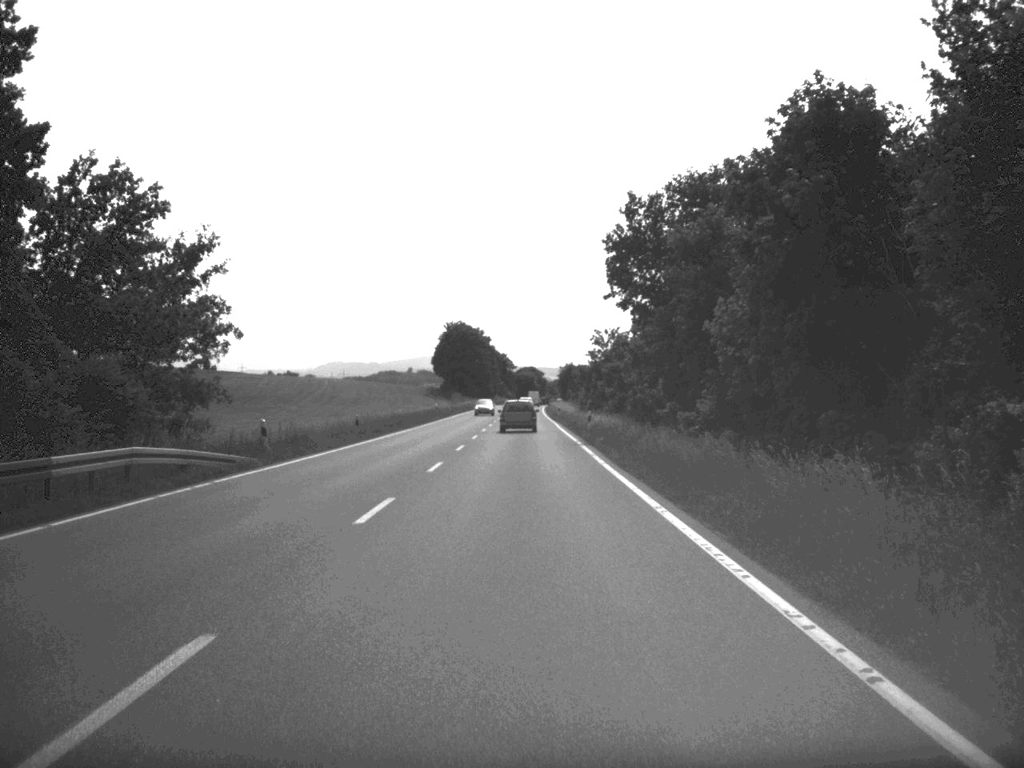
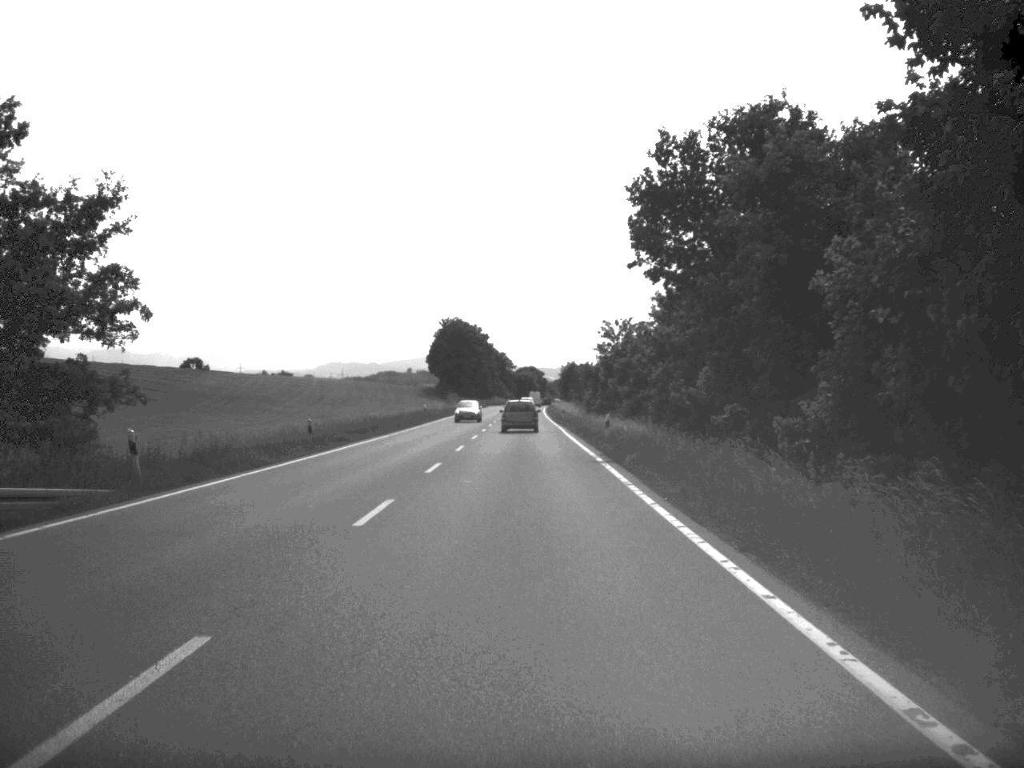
(0.0, +11.9) m; 0°
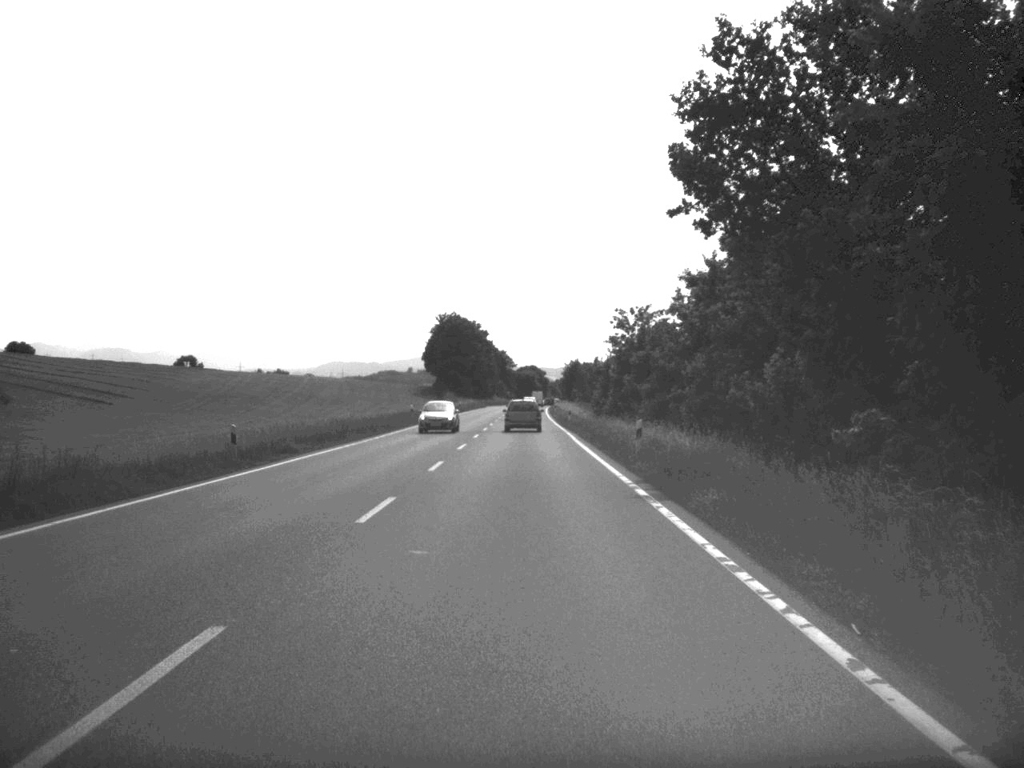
(0.0, +11.4) m; 0°
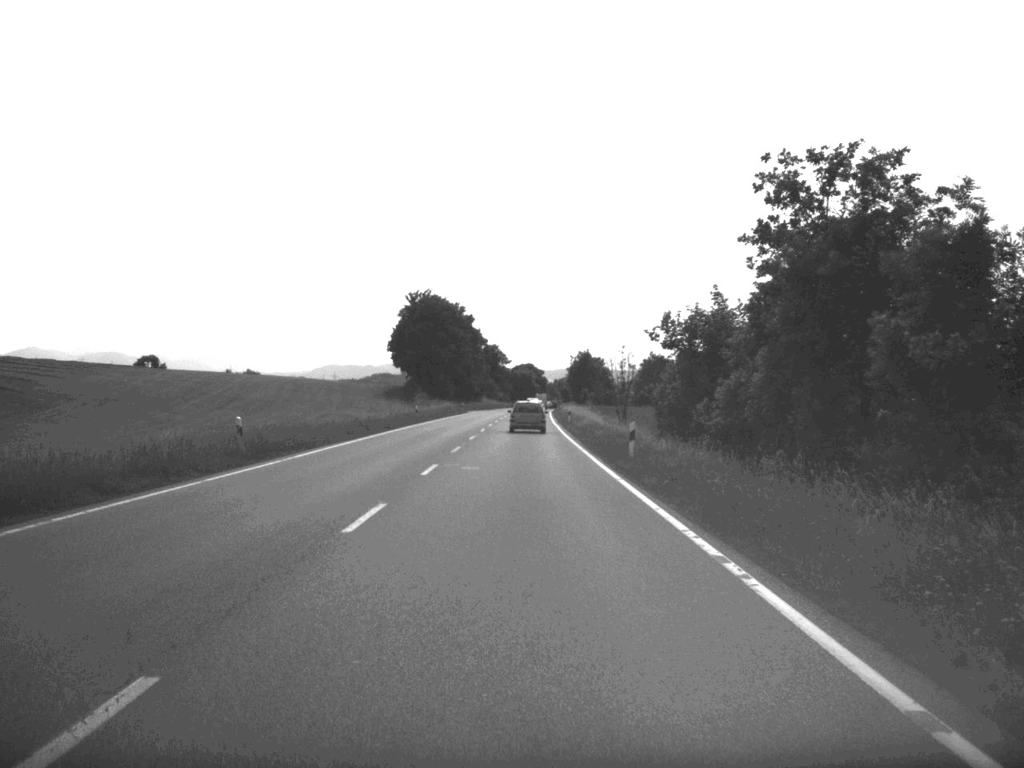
(0.0, +48.3) m; 0°
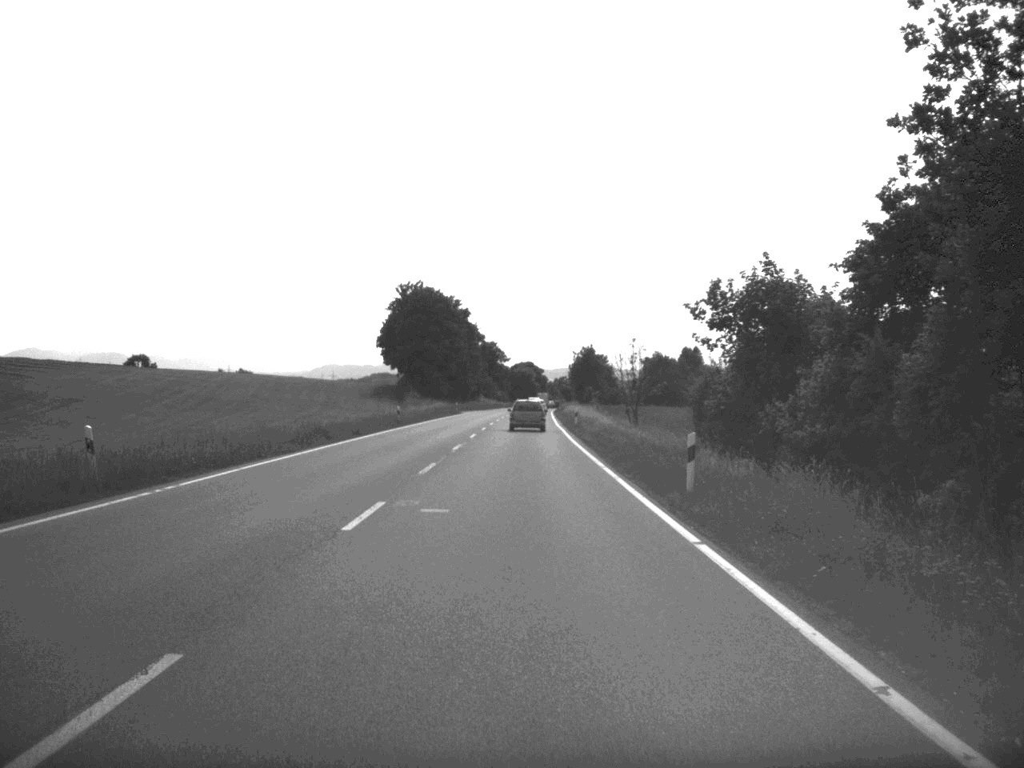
(0.0, +11.4) m; 0°
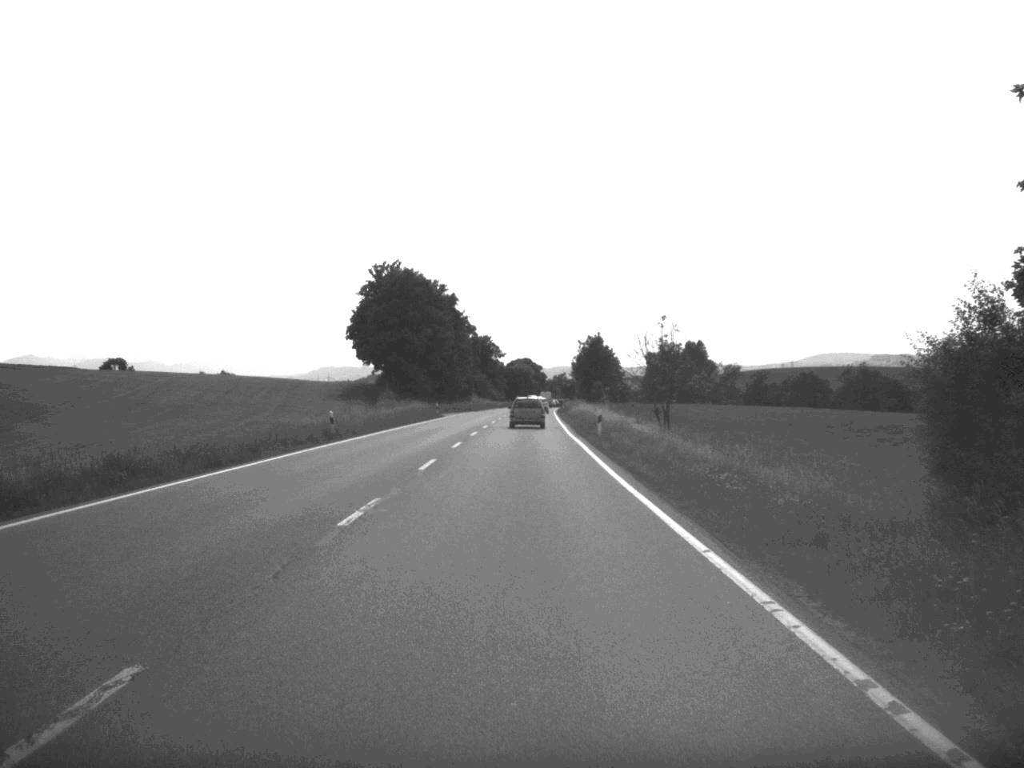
(0.0, +23.5) m; 0°
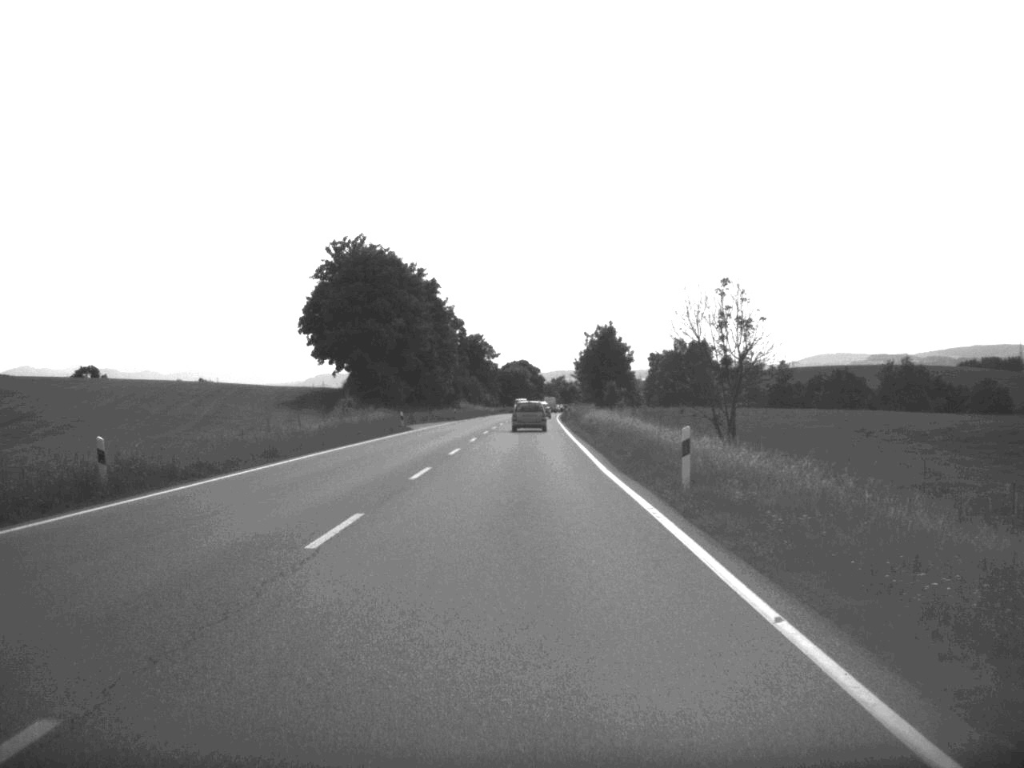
(0.0, +25.3) m; 0°
